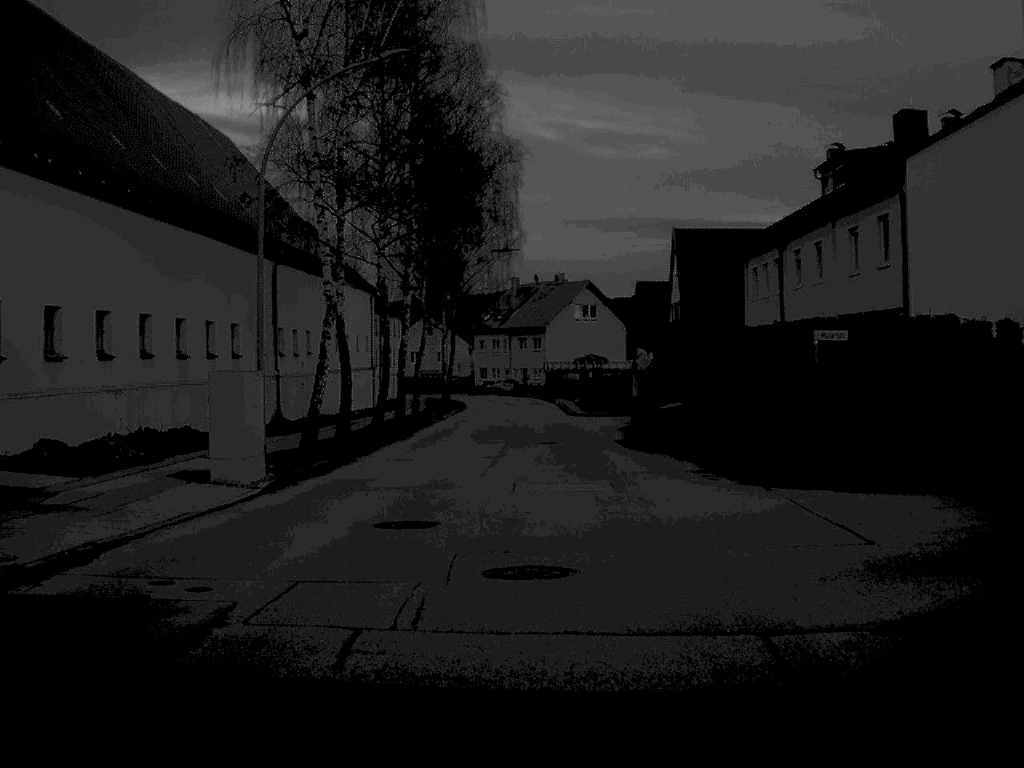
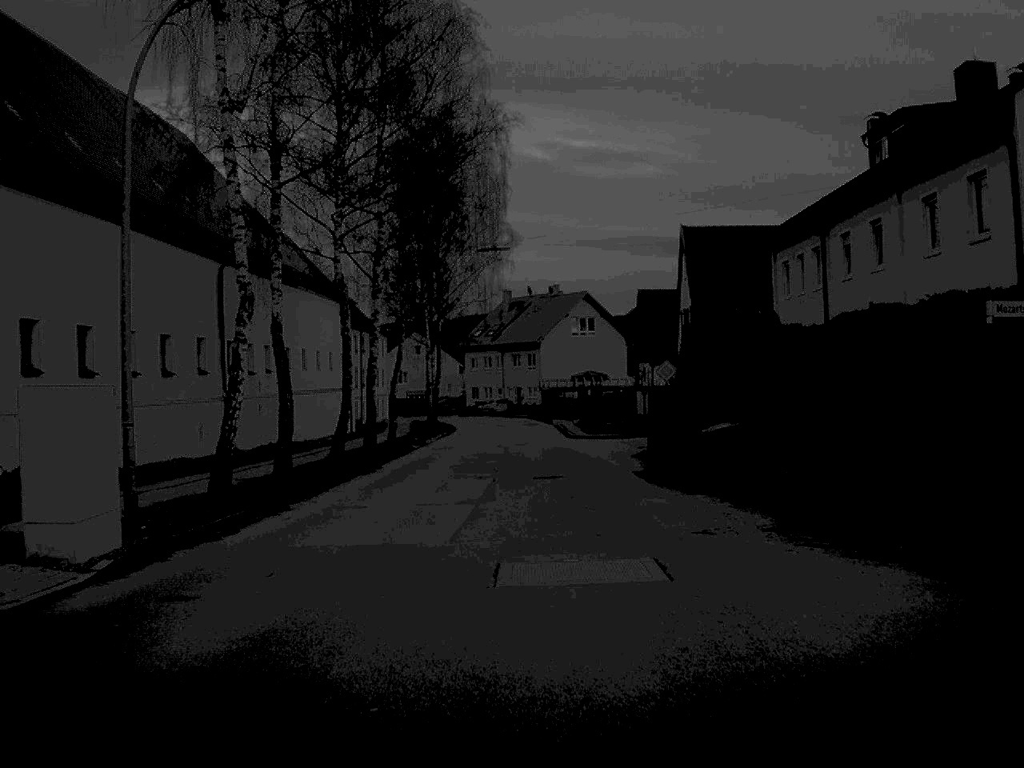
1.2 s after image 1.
(0.0, +7.7) m; 0°
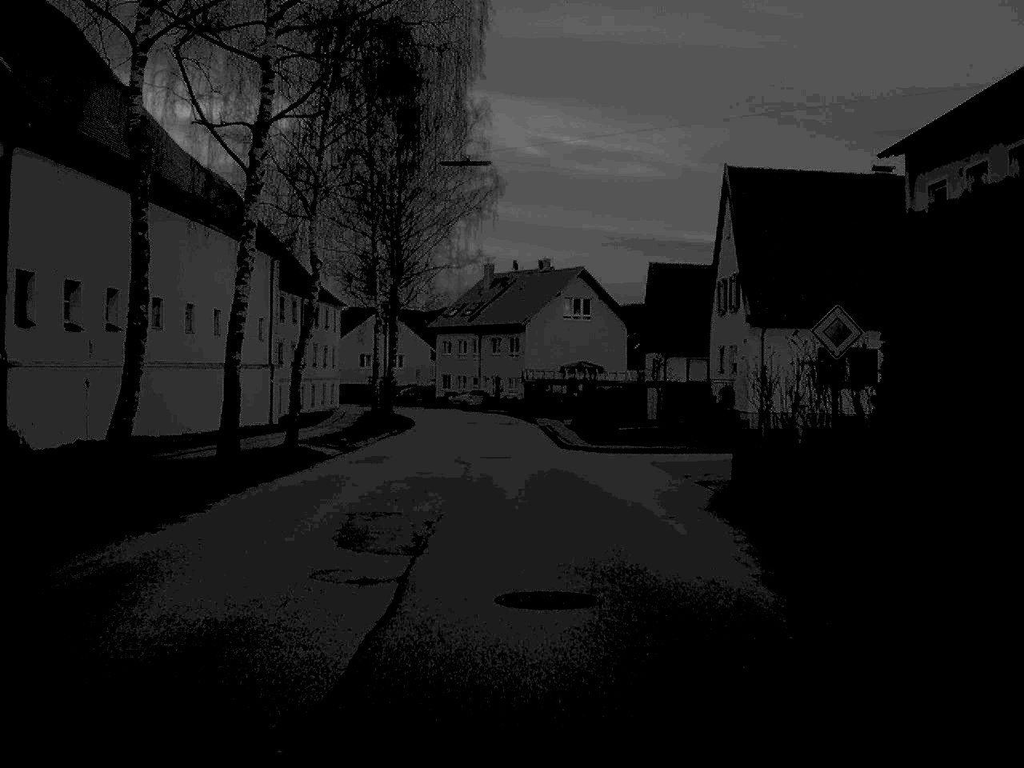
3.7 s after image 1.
(+0.1, +17.5) m; +1°
